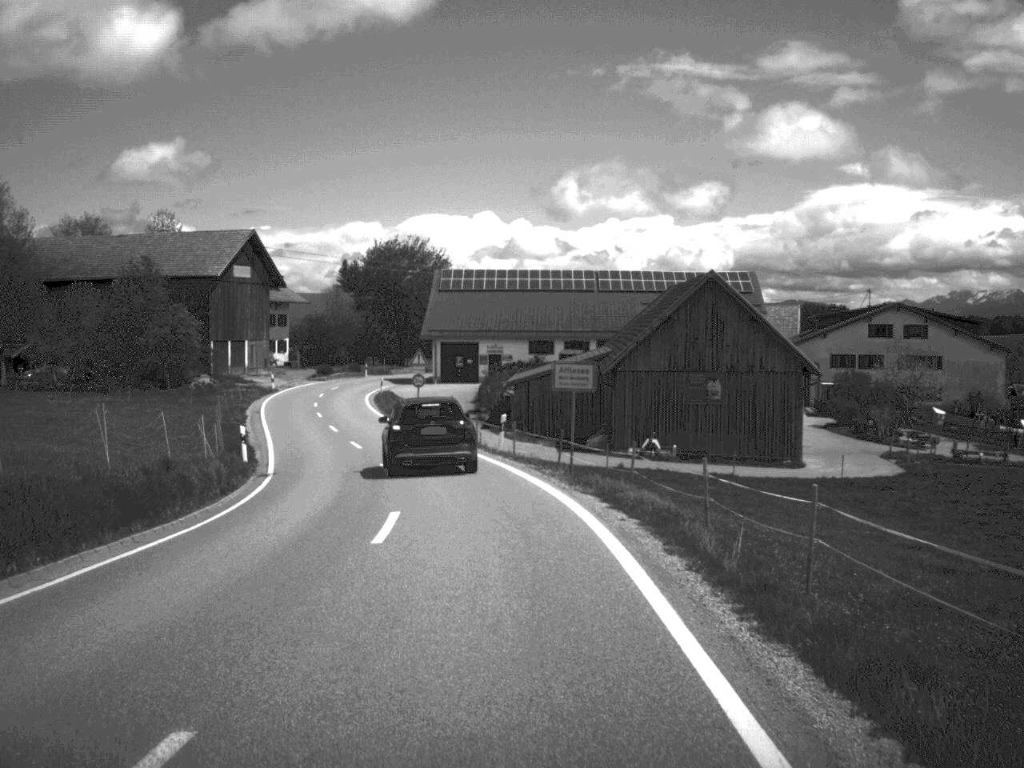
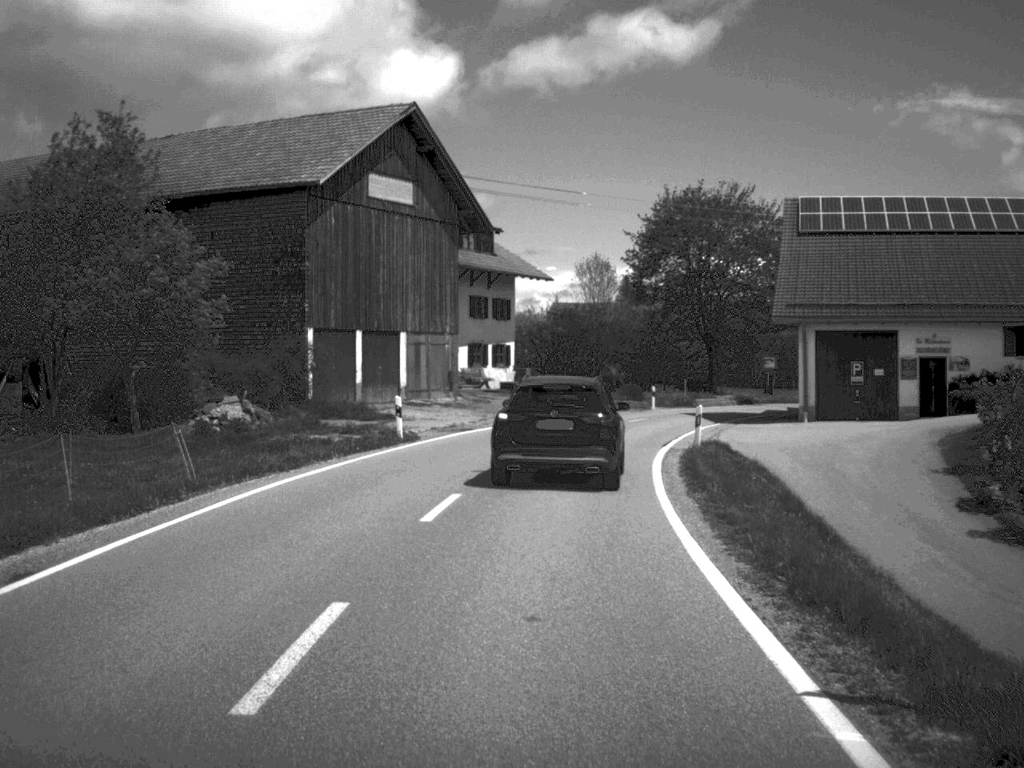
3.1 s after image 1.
(-6.0, +48.6) m; -13°
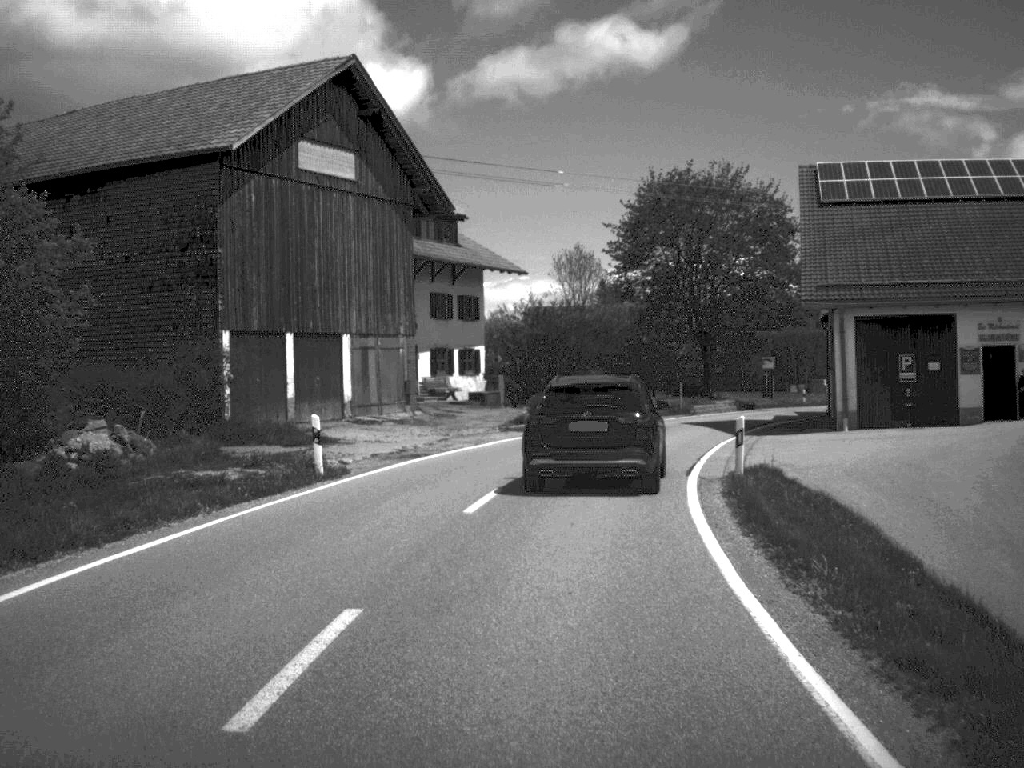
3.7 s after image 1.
(+0.1, +8.2) m; +1°
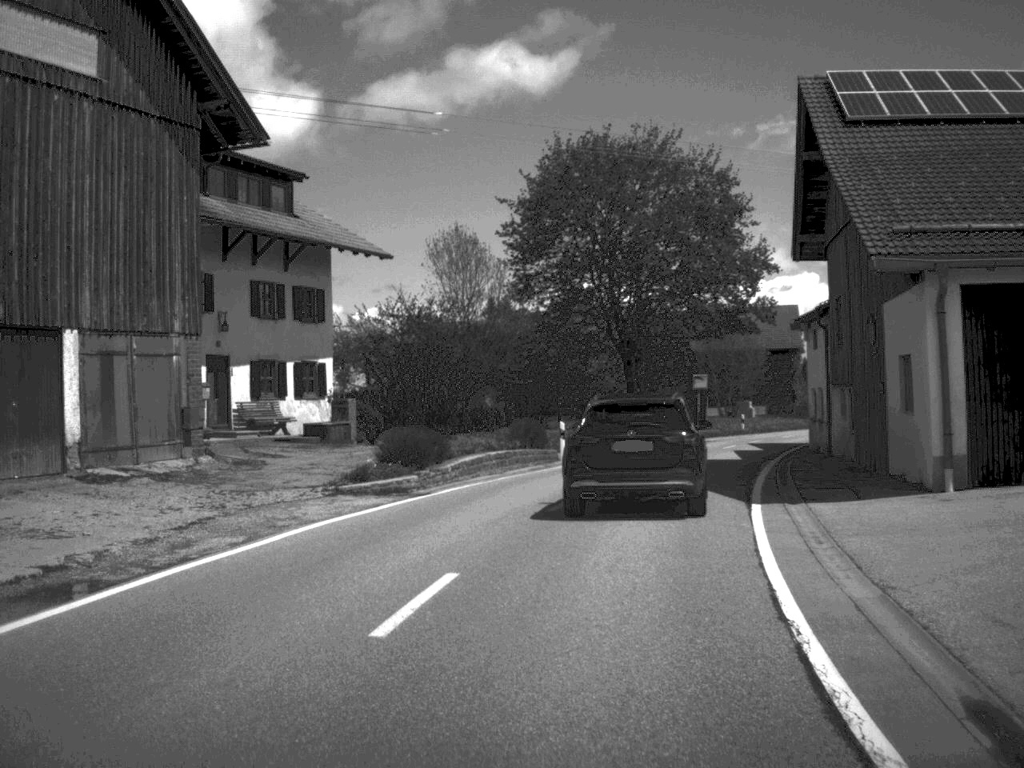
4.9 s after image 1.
(+0.6, +15.4) m; +5°
